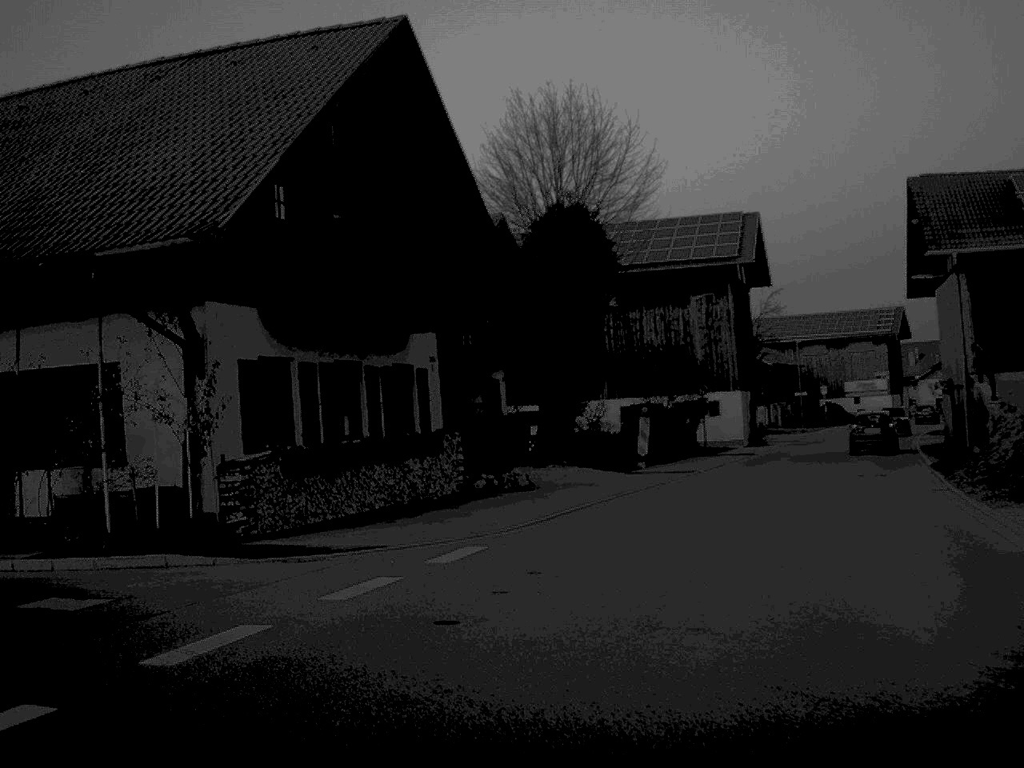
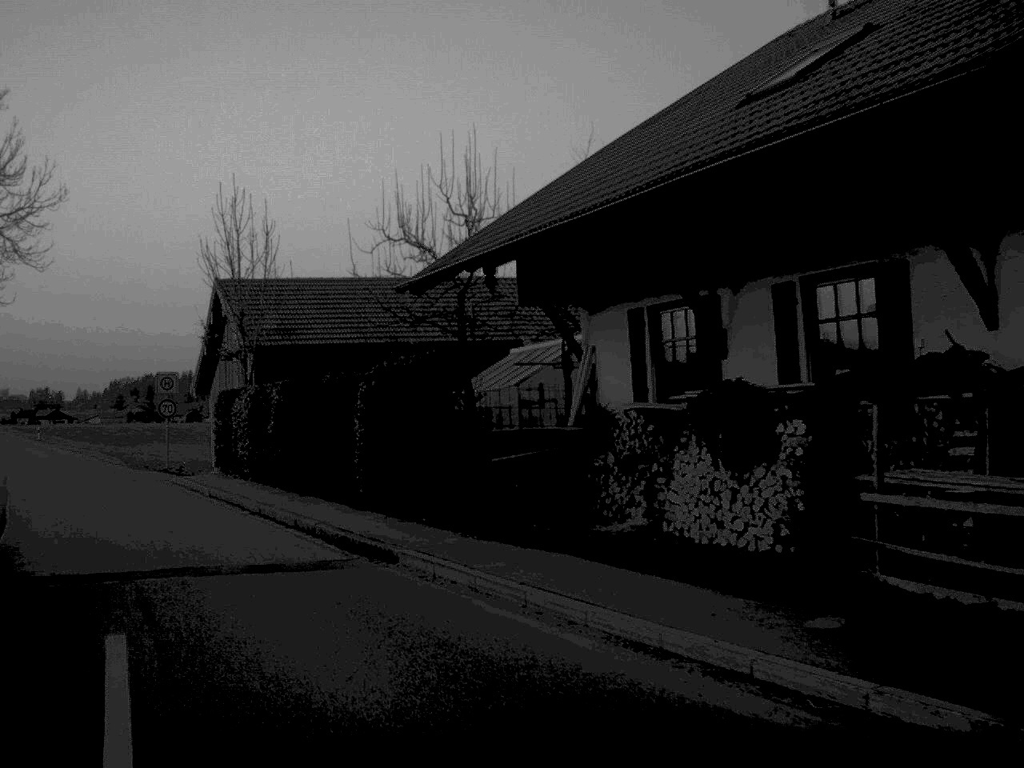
(-5.4, +10.0) m; -55°
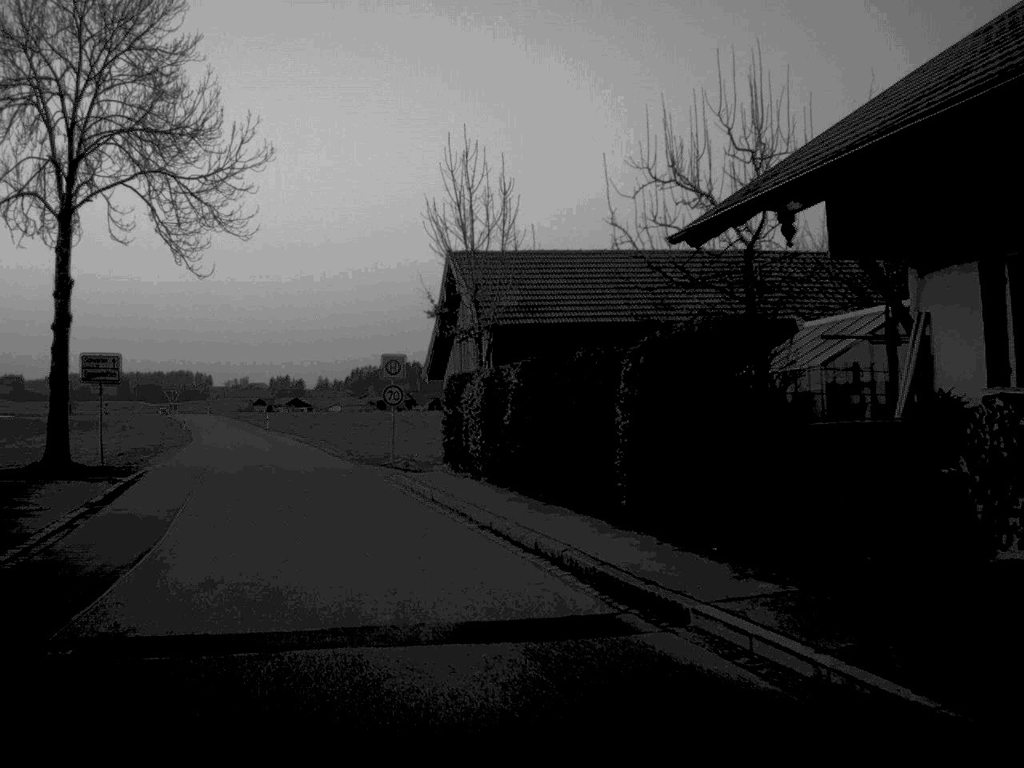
(-0.4, +4.4) m; -11°
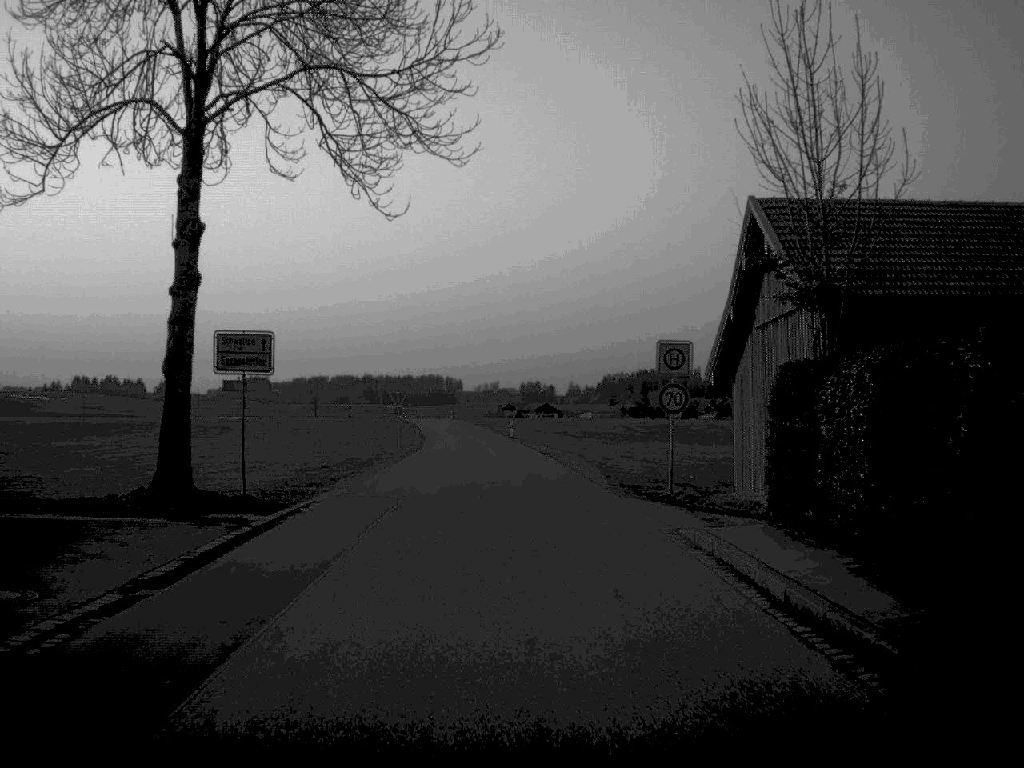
(-1.2, +10.3) m; -11°
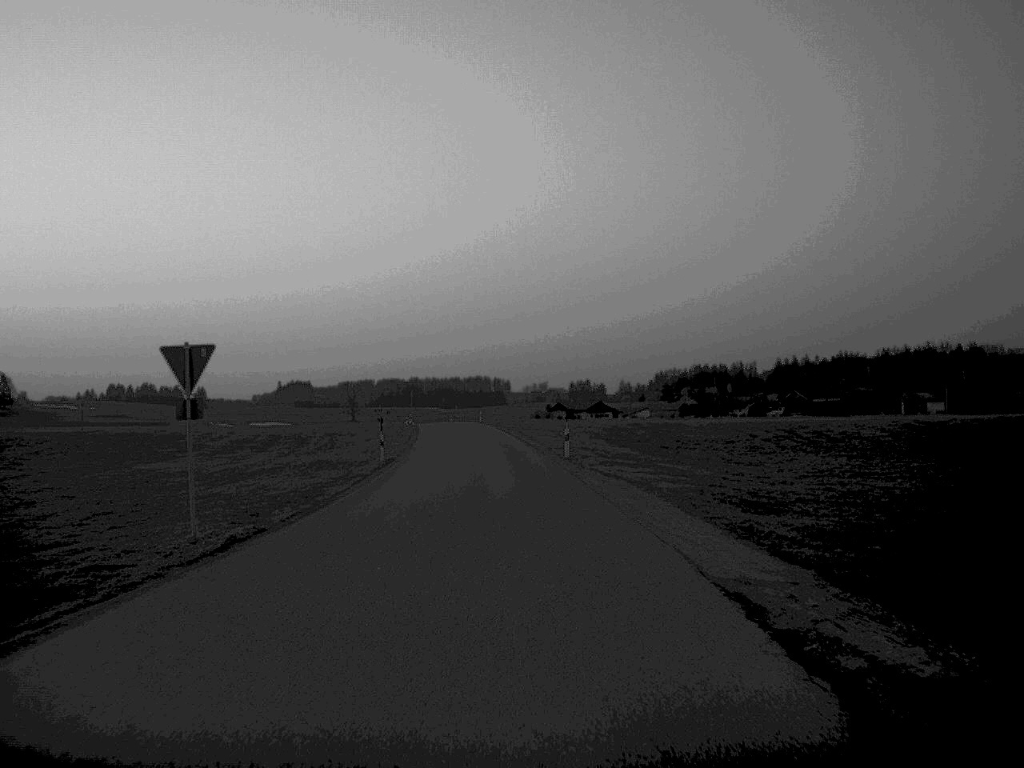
(-0.5, +45.5) m; -2°
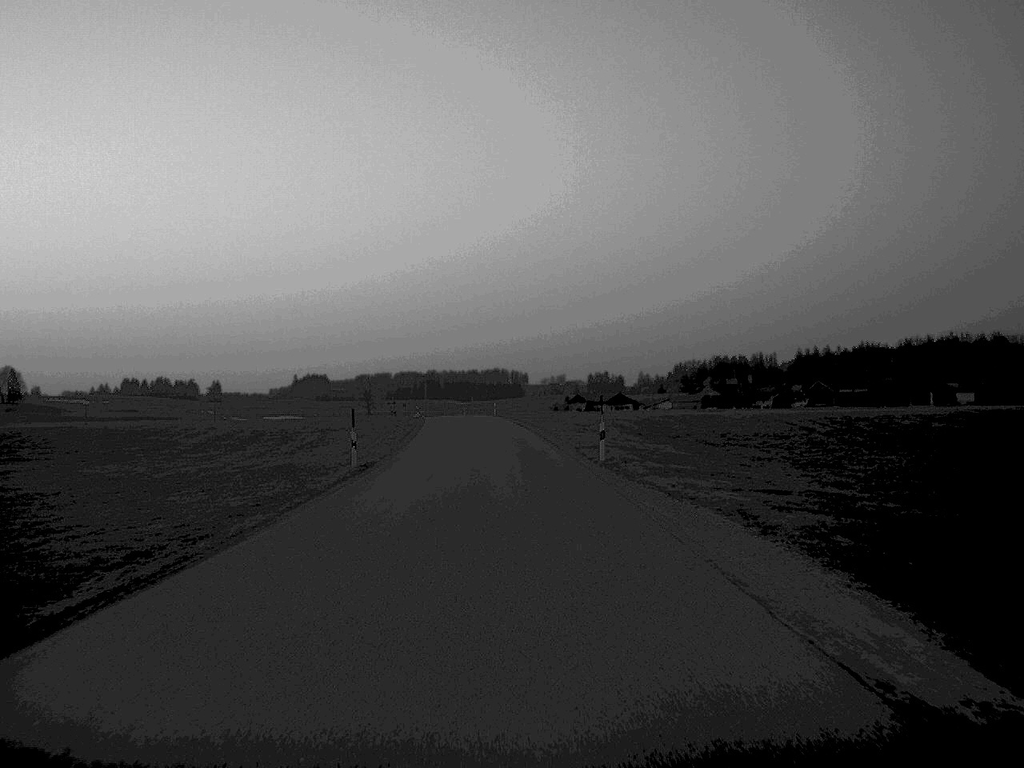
(-0.1, +11.9) m; -1°
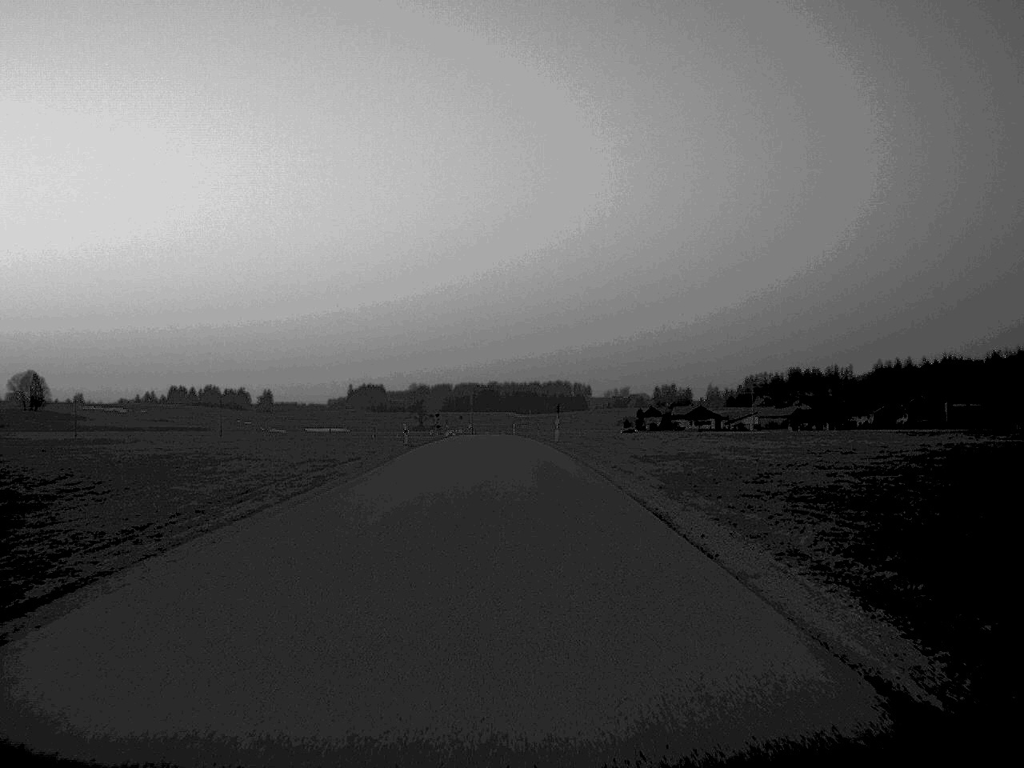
(-1.2, +54.7) m; -3°
